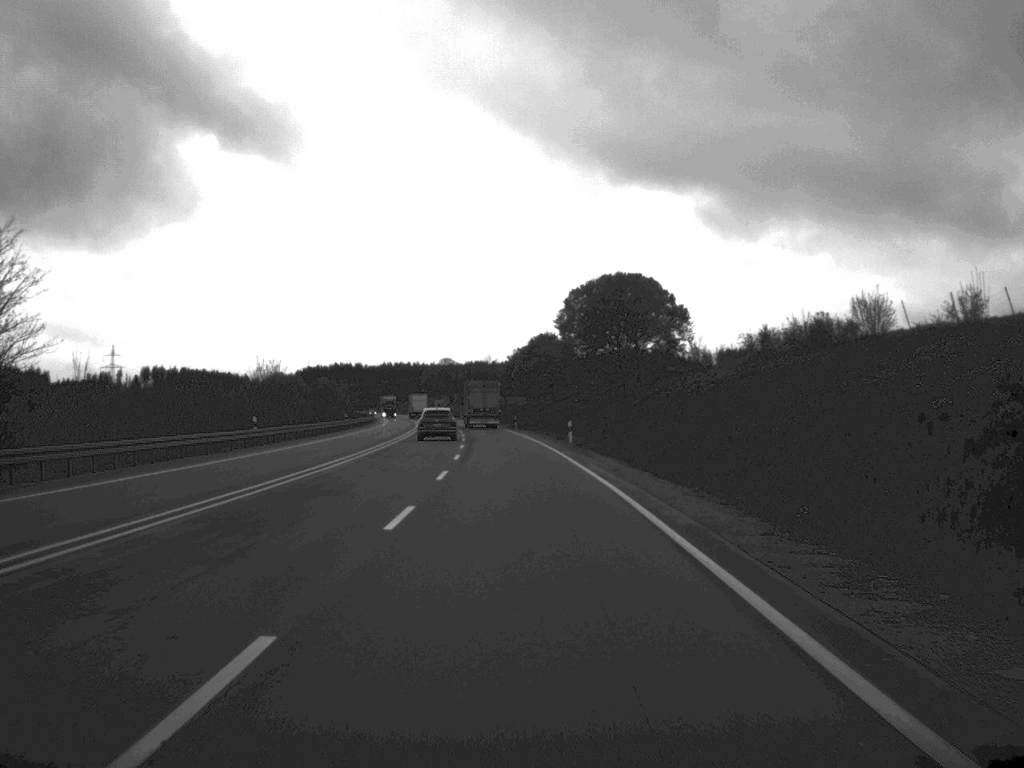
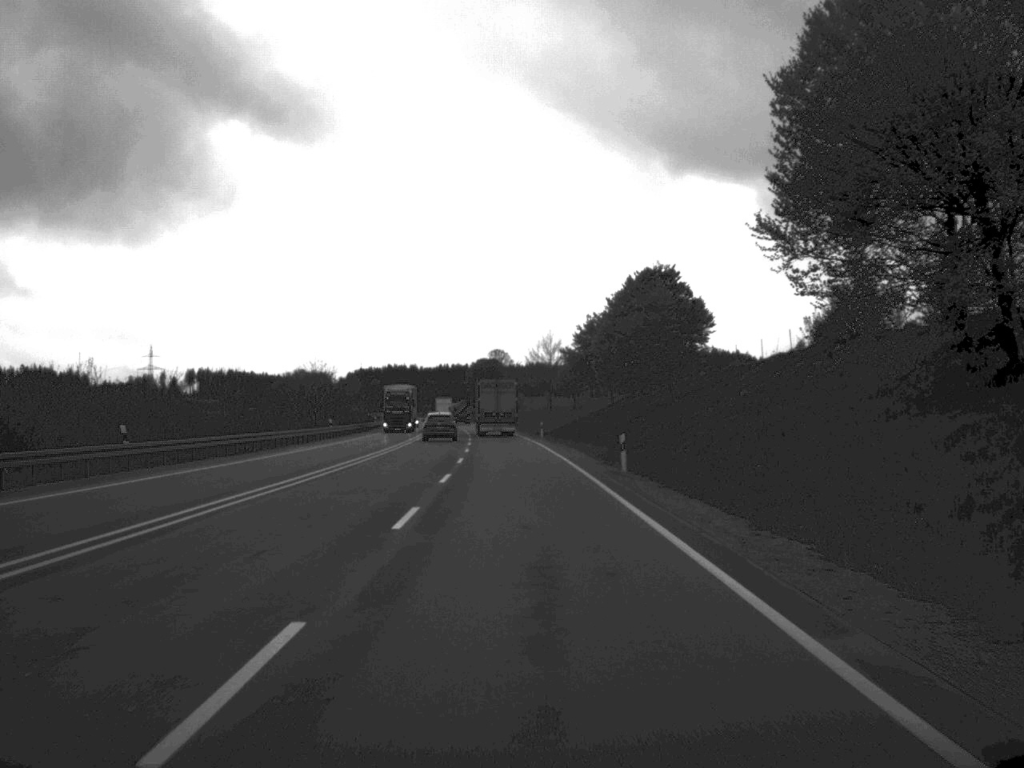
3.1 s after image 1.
(-1.8, +70.5) m; -3°
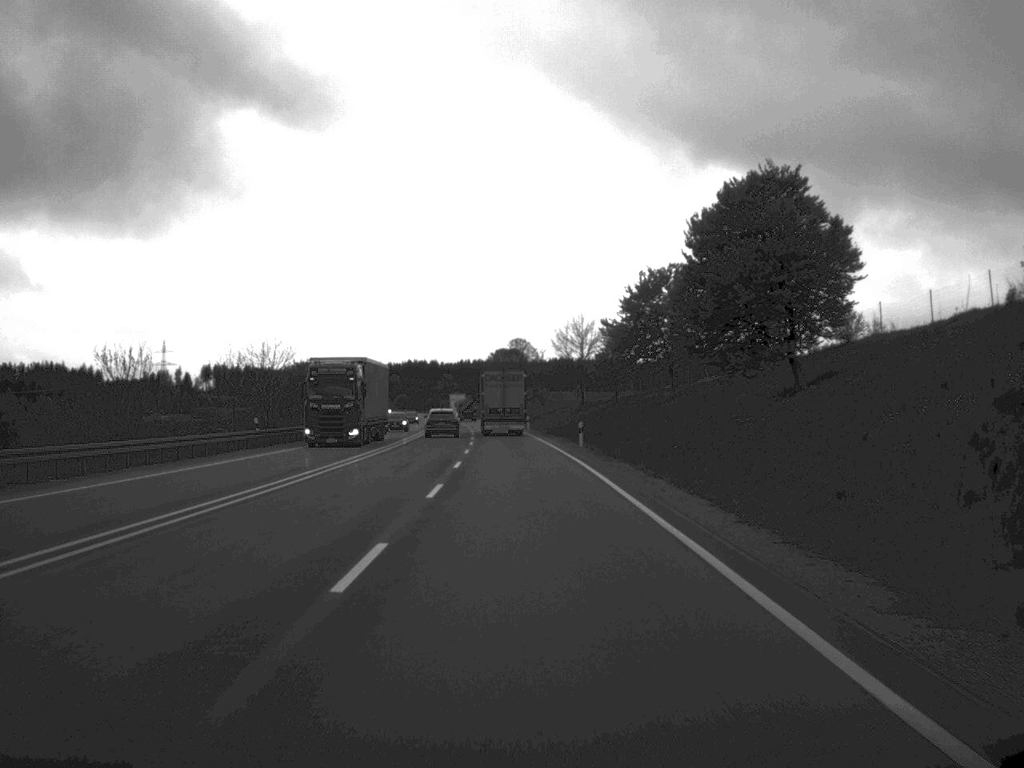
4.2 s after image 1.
(-0.3, +30.2) m; -1°
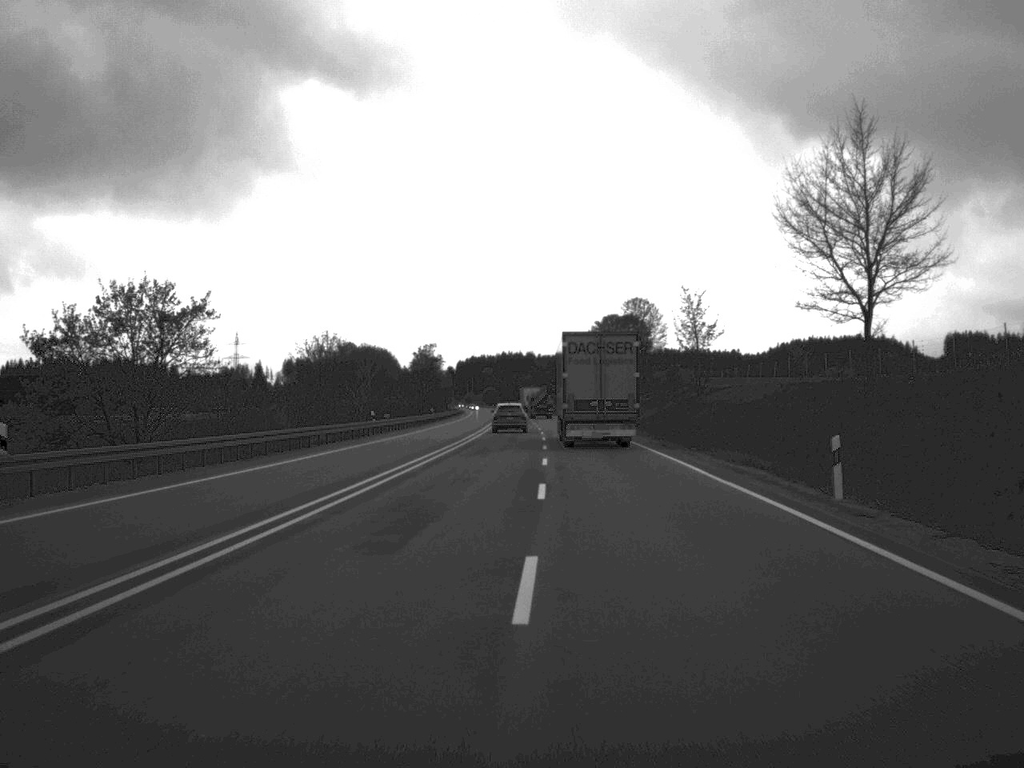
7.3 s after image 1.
(-3.3, +84.9) m; -5°
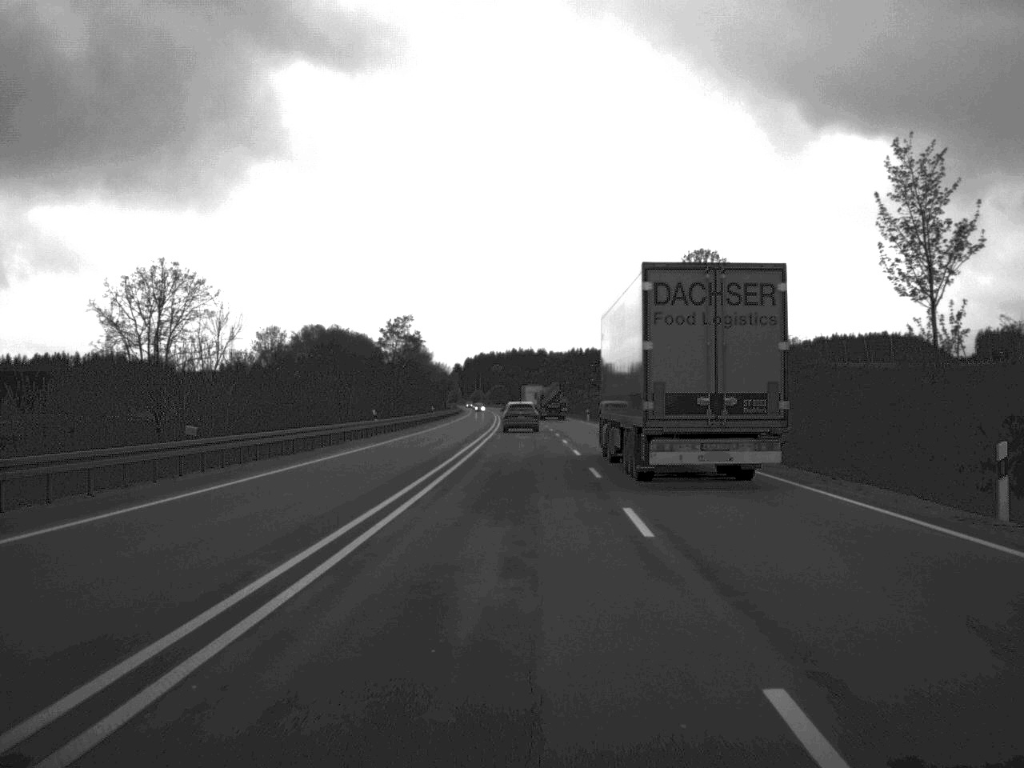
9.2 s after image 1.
(-0.4, +53.7) m; -1°
